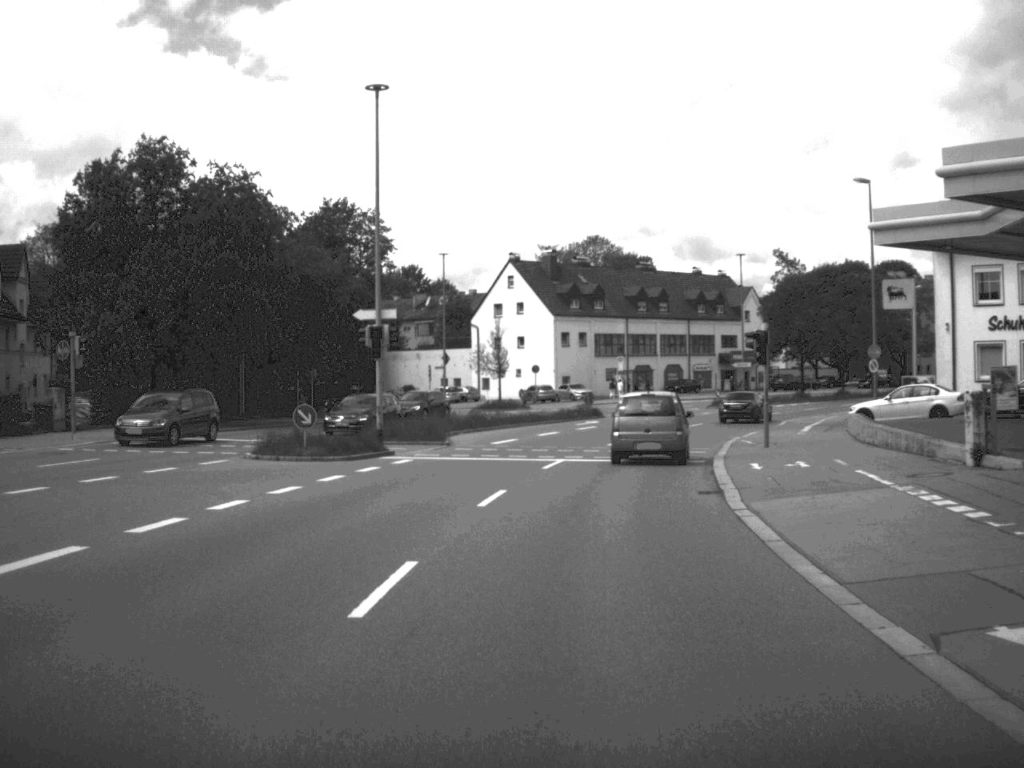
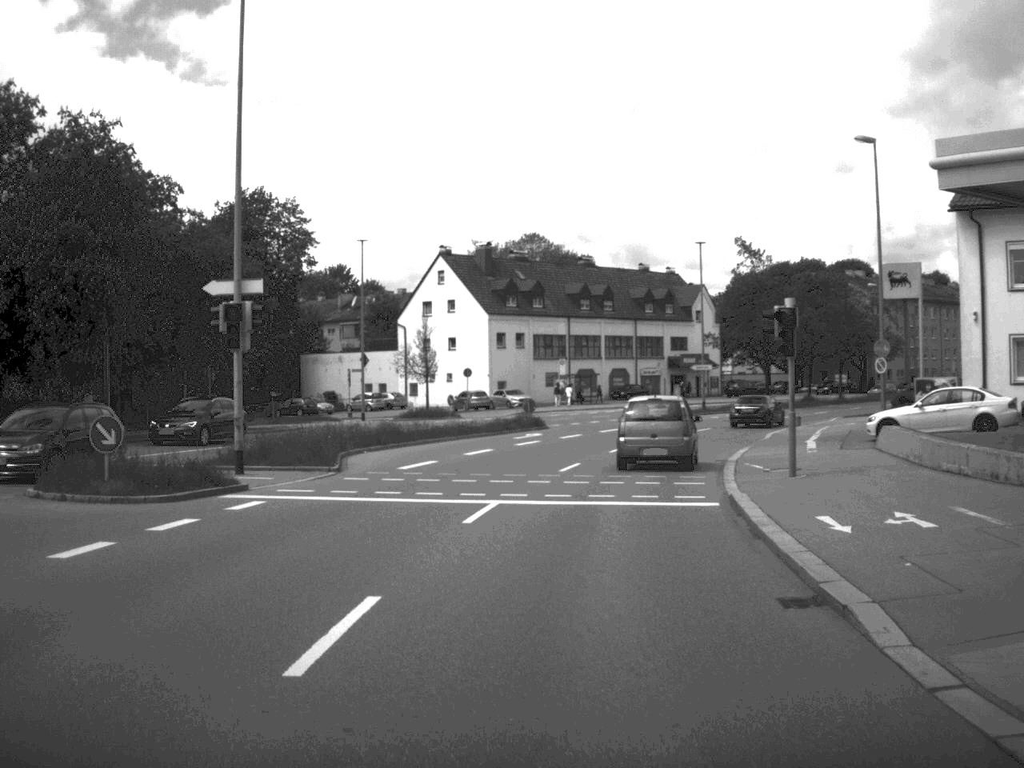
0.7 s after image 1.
(+0.3, +10.6) m; +3°
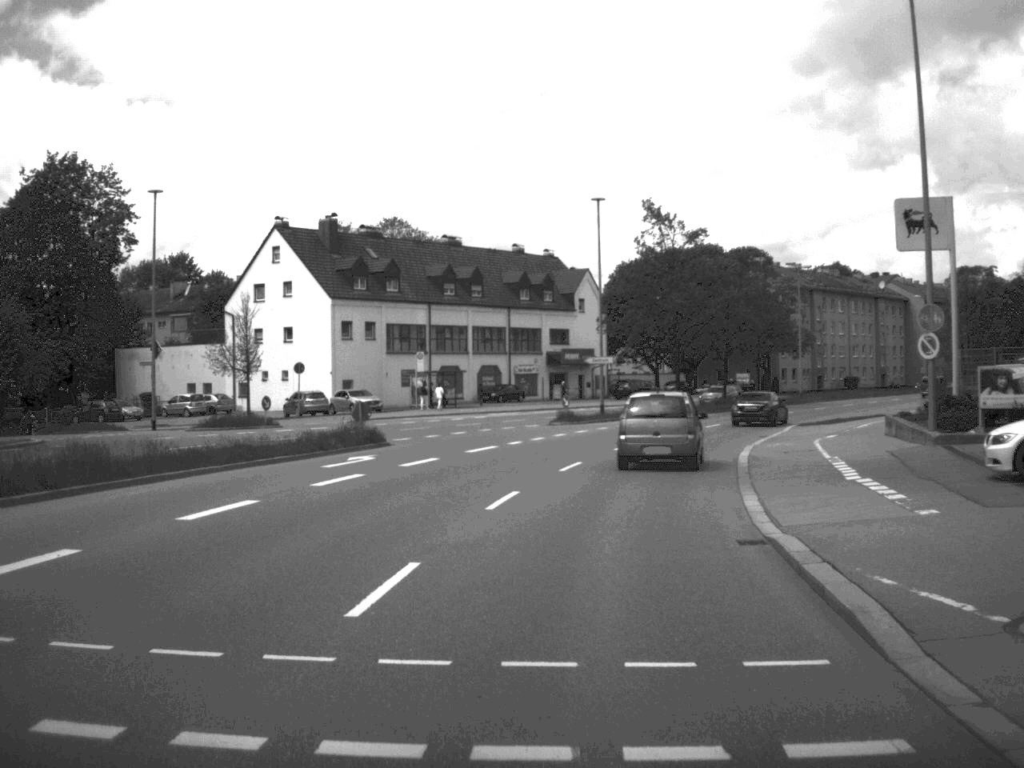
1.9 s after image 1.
(+0.9, +18.0) m; +6°
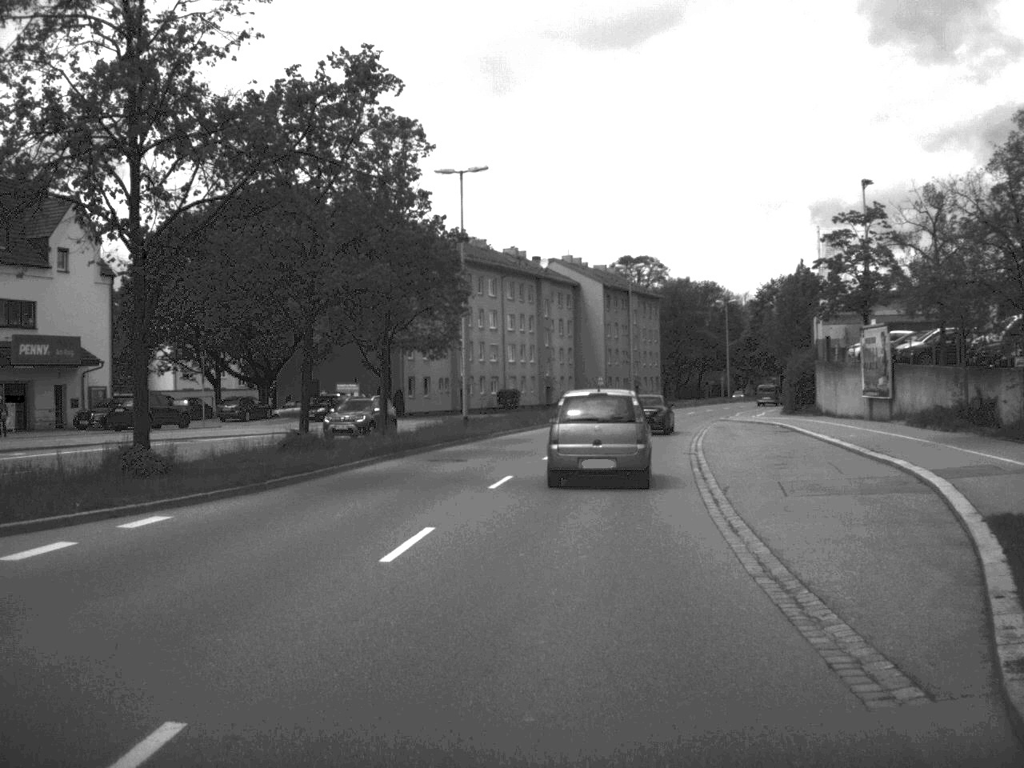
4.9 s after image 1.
(+7.5, +47.7) m; +18°
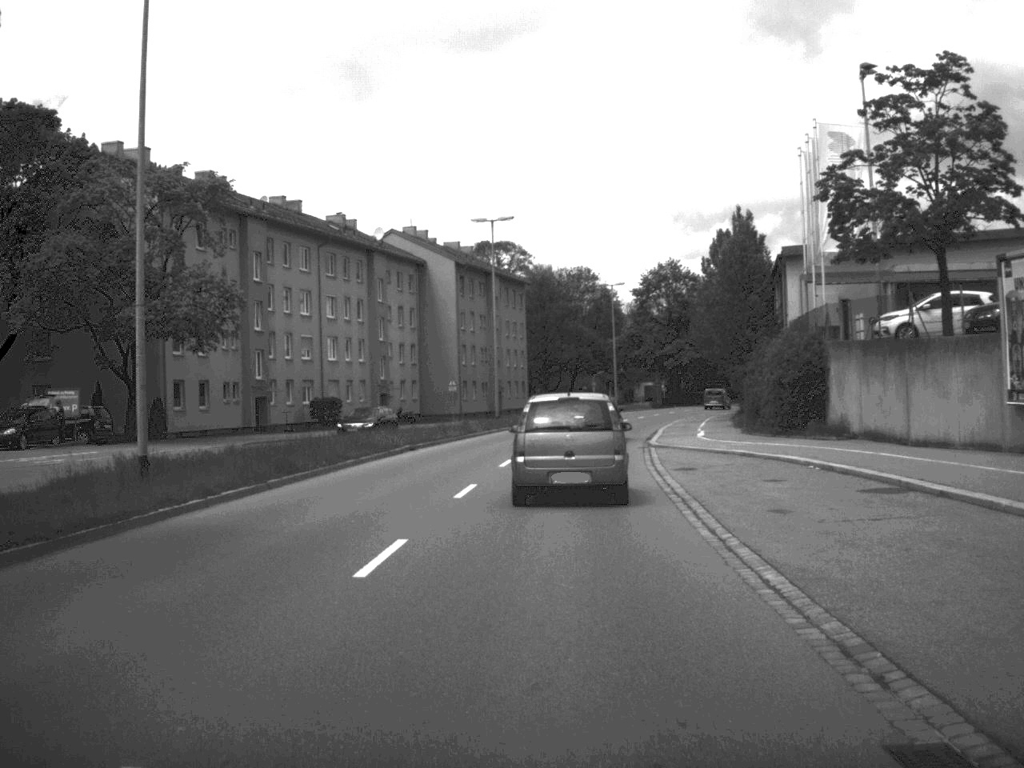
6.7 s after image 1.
(+1.7, +27.0) m; +6°
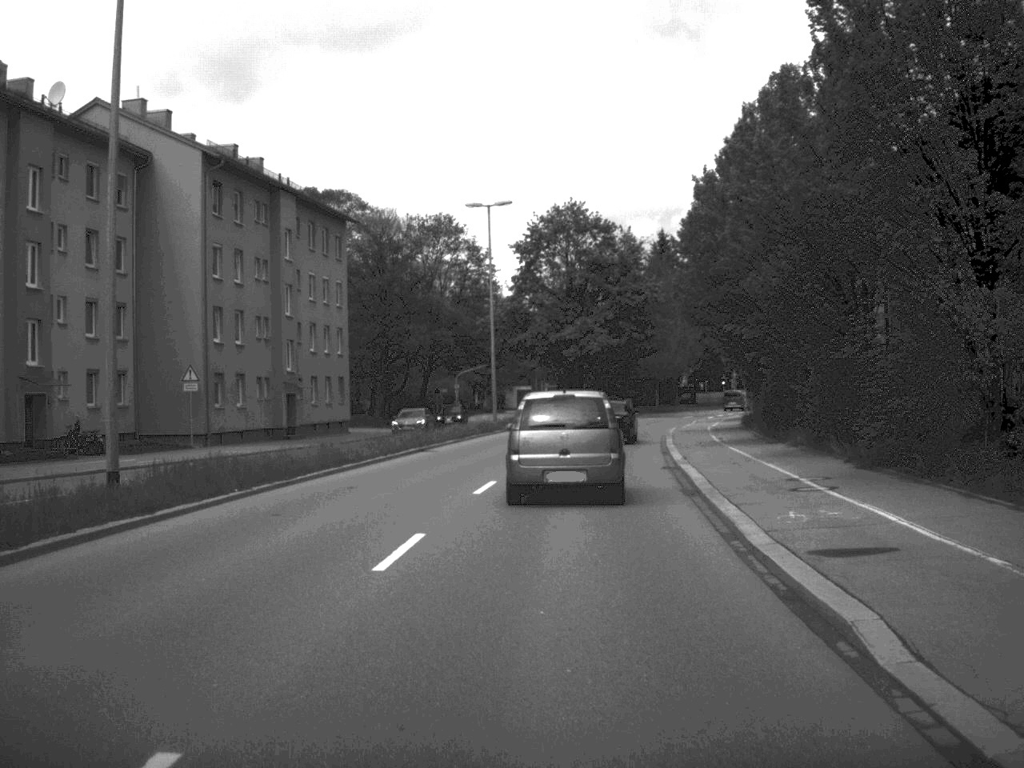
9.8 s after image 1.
(+2.2, +43.8) m; +6°
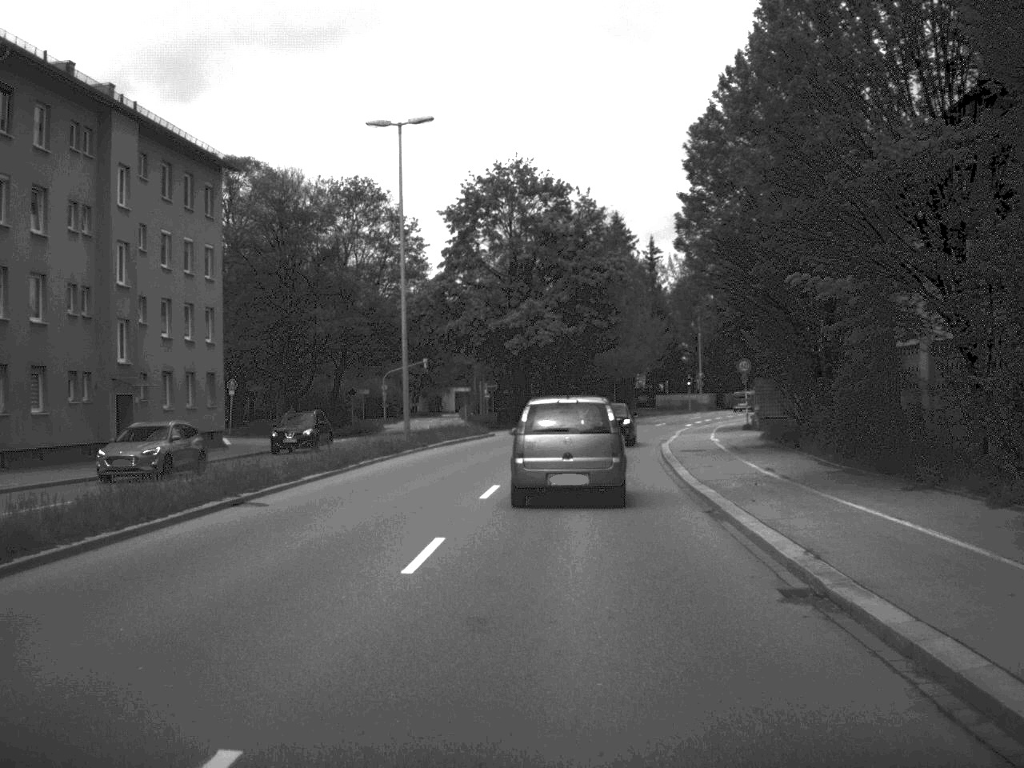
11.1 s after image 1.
(+0.4, +17.5) m; +3°
